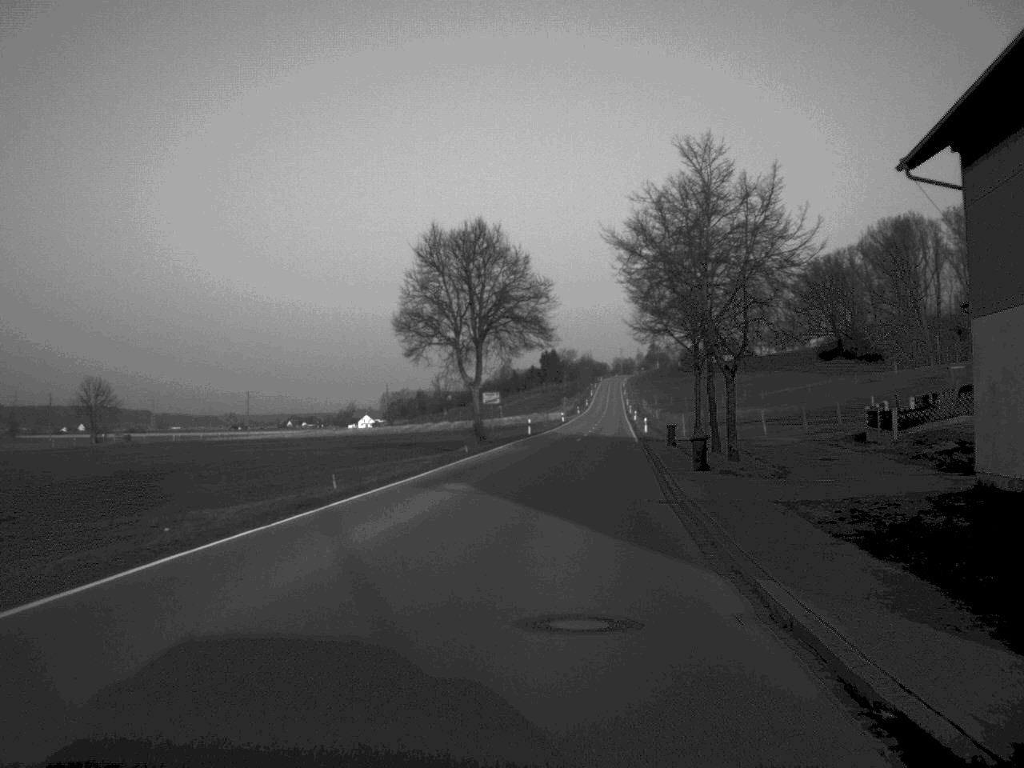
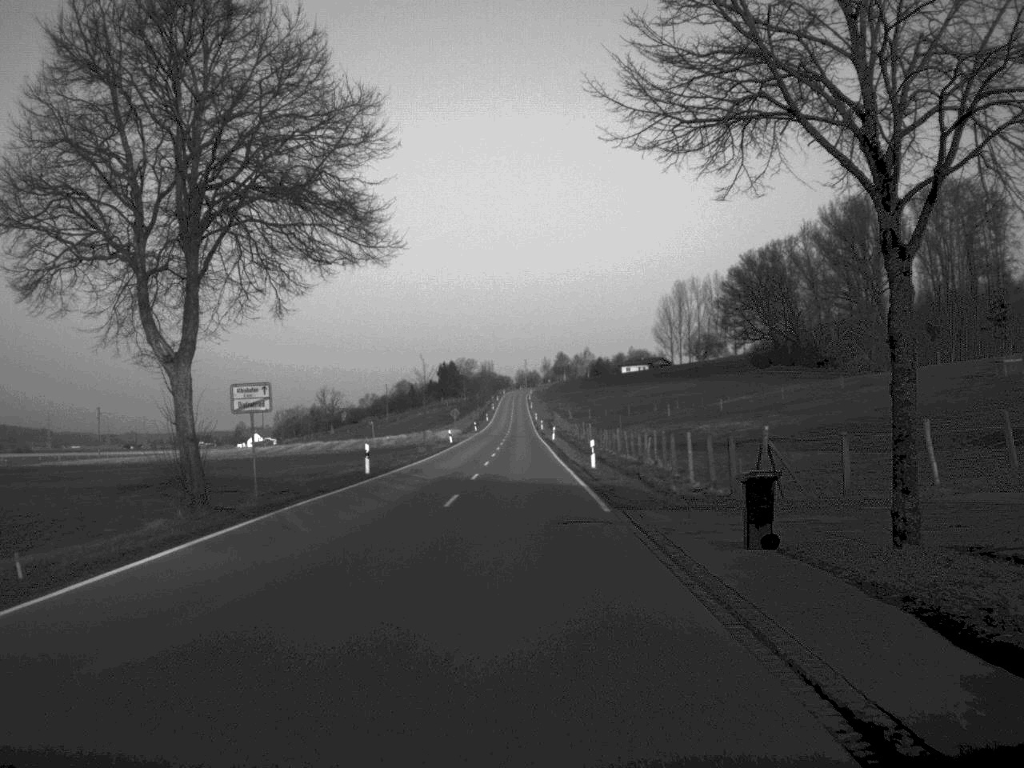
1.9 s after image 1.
(+2.0, +38.9) m; +4°
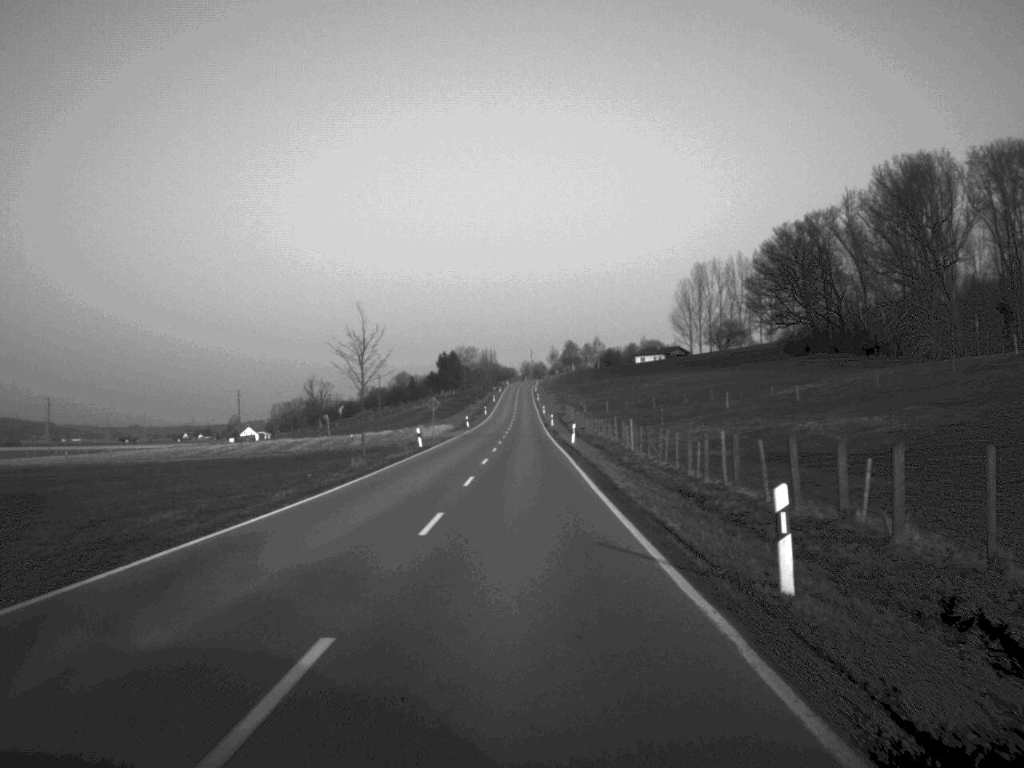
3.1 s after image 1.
(0.0, +30.3) m; 0°
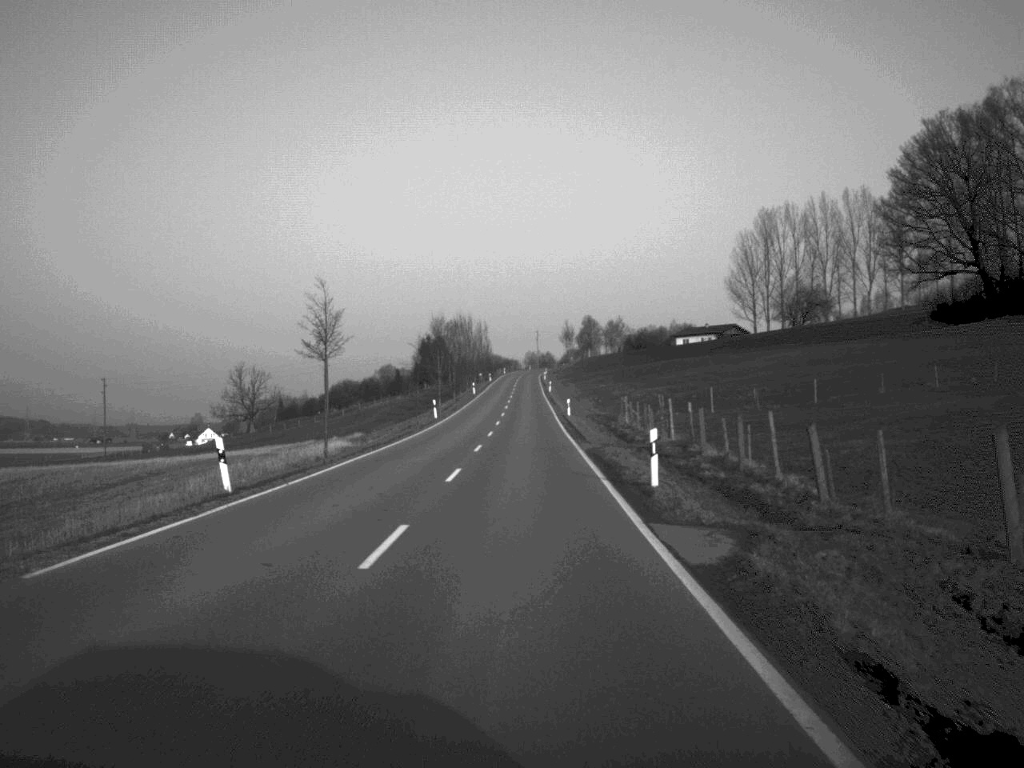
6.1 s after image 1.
(+0.2, +88.5) m; 0°
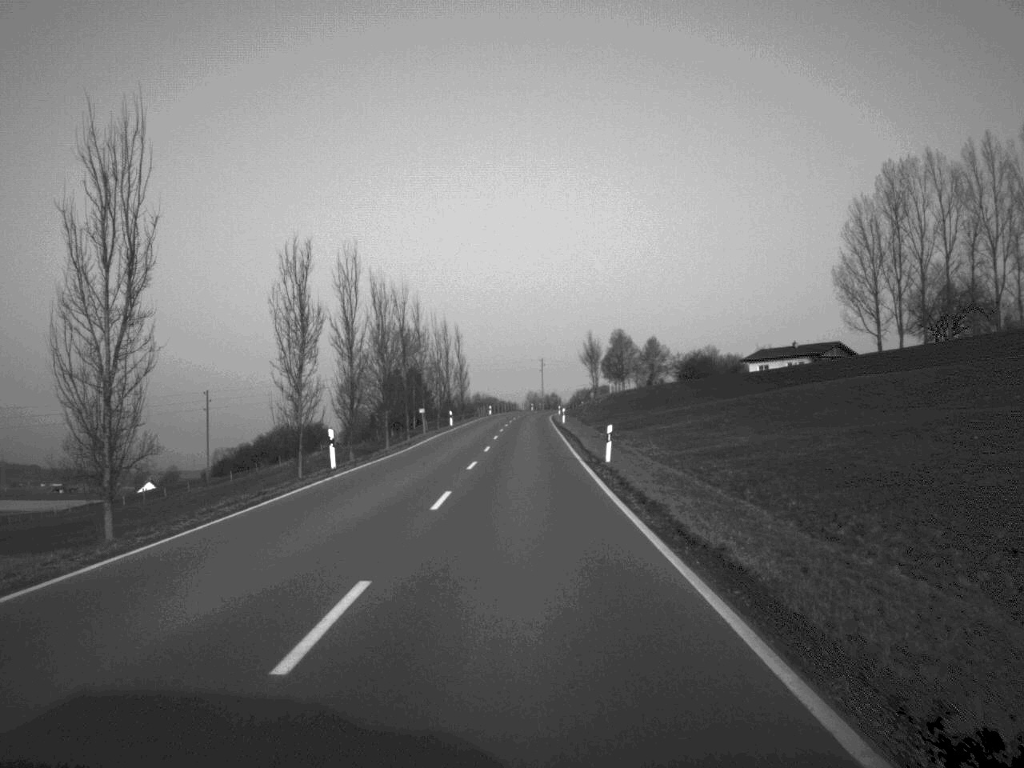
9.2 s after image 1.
(+0.2, +87.8) m; 0°
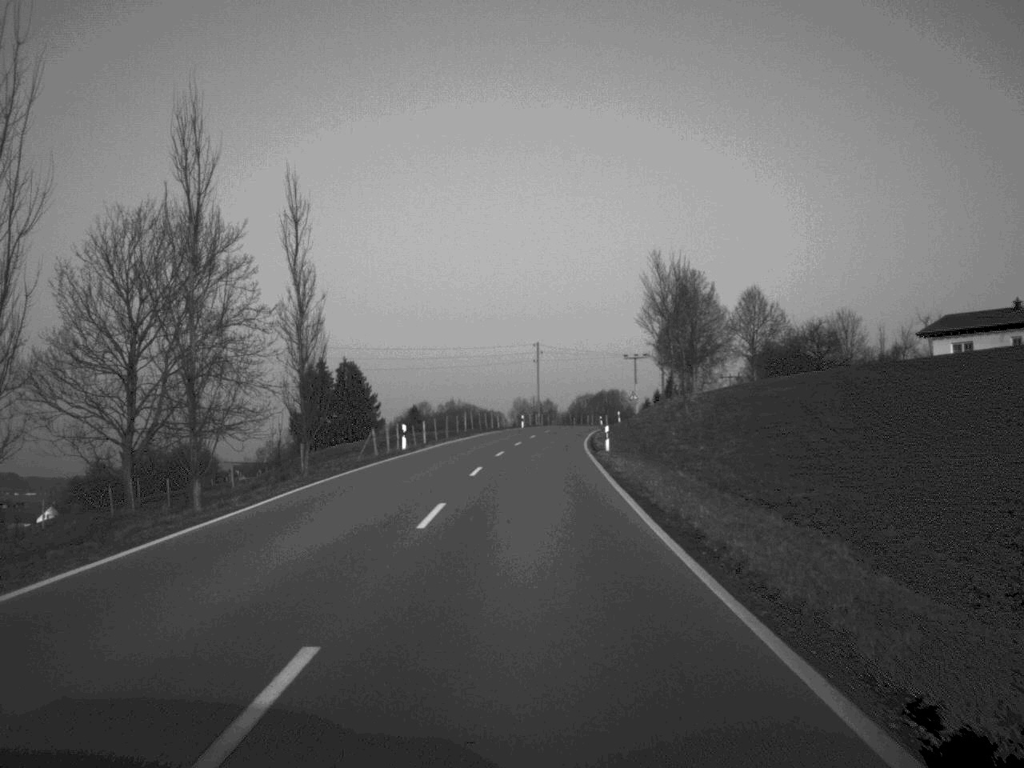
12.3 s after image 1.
(+0.3, +86.6) m; +1°
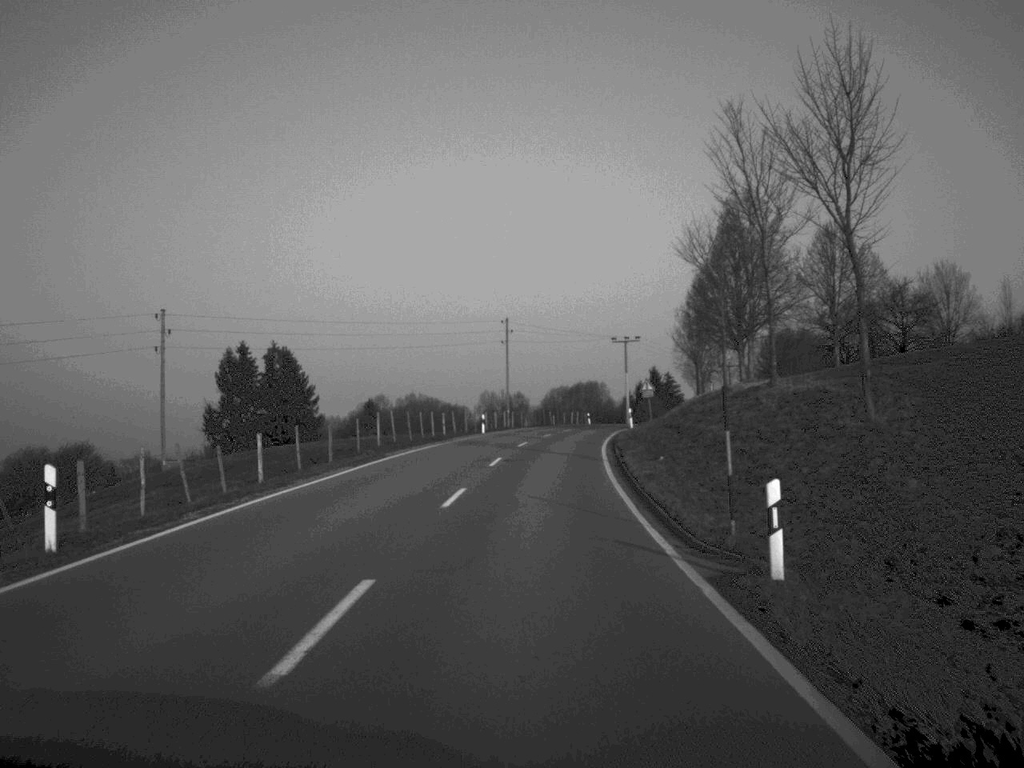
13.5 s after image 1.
(+0.3, +32.7) m; +1°
